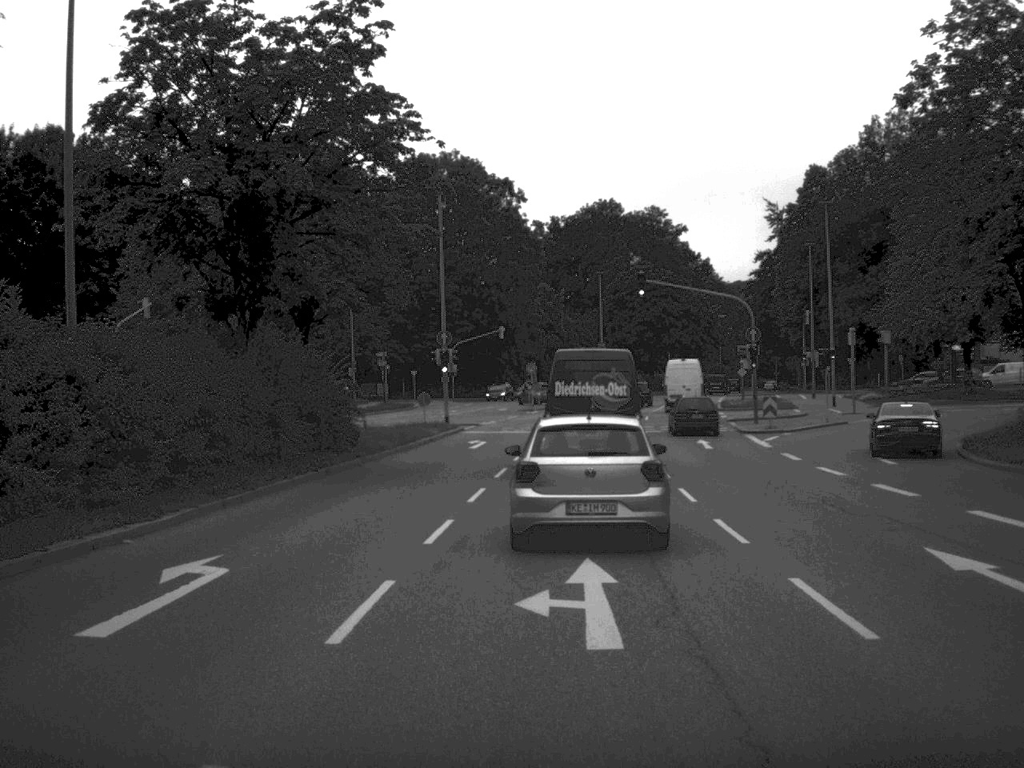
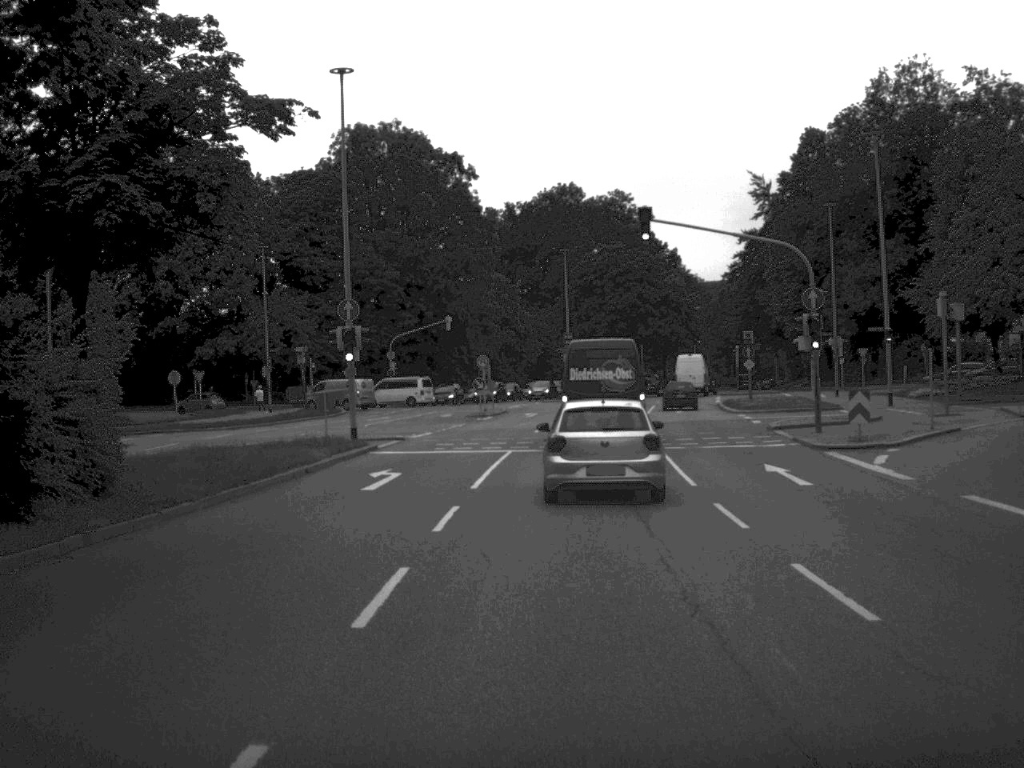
(+0.2, +17.3) m; +2°
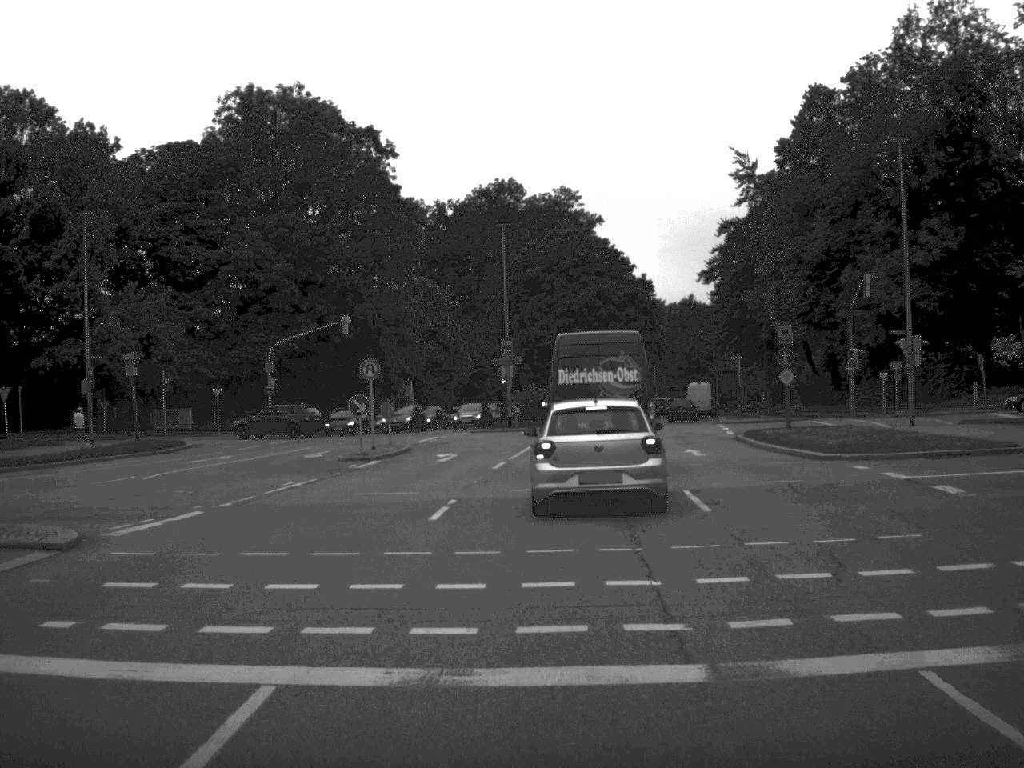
(+0.6, +23.3) m; +3°
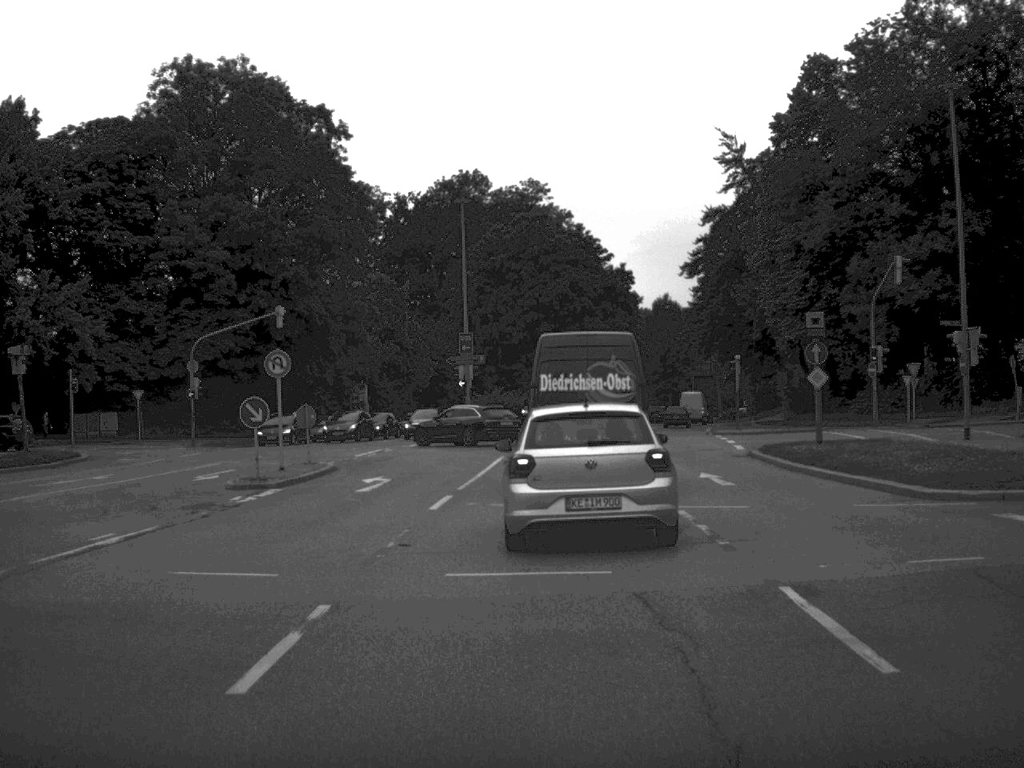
(+0.1, +9.3) m; +1°
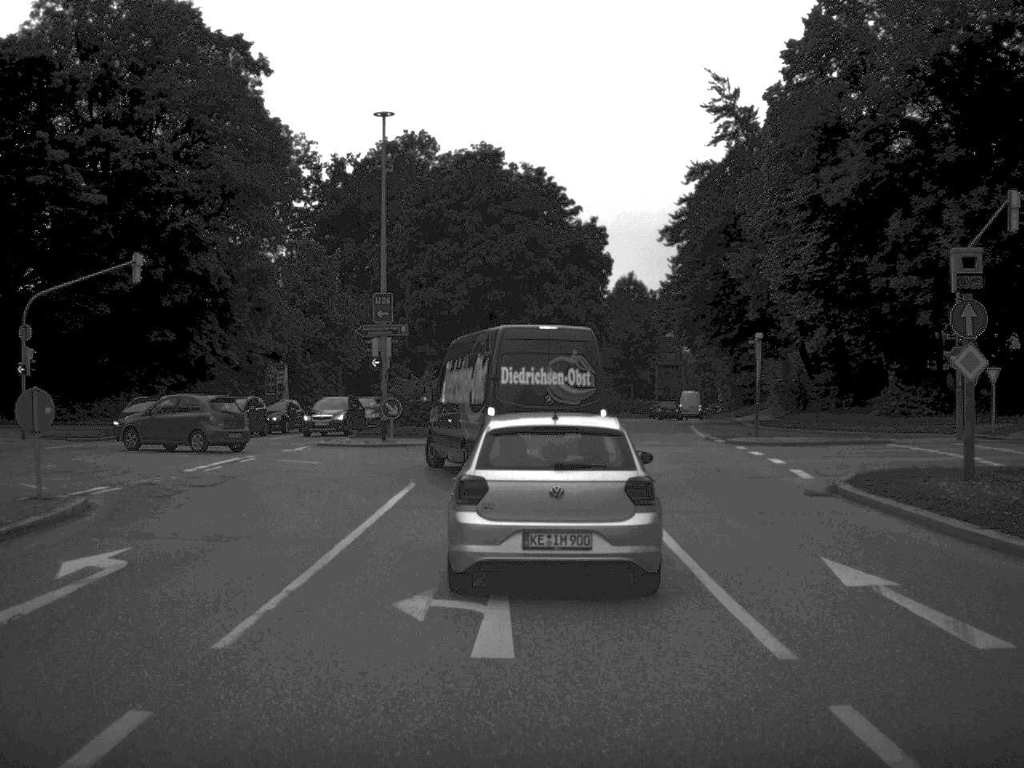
(+0.3, +15.0) m; +2°
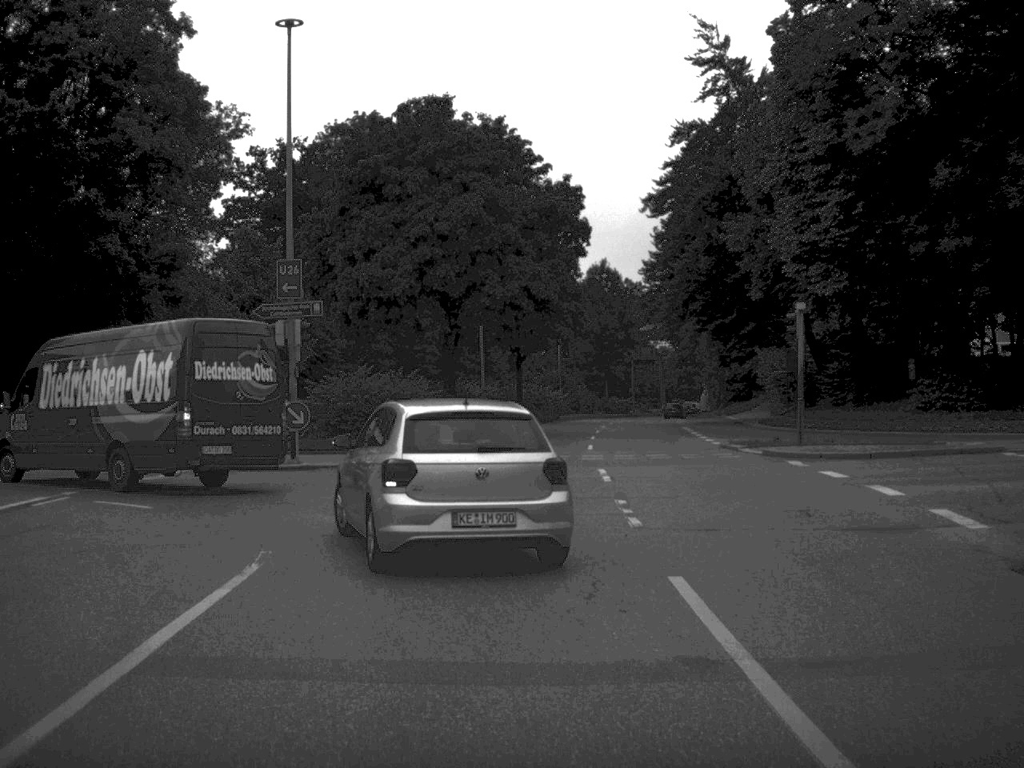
(+0.1, +10.4) m; +1°
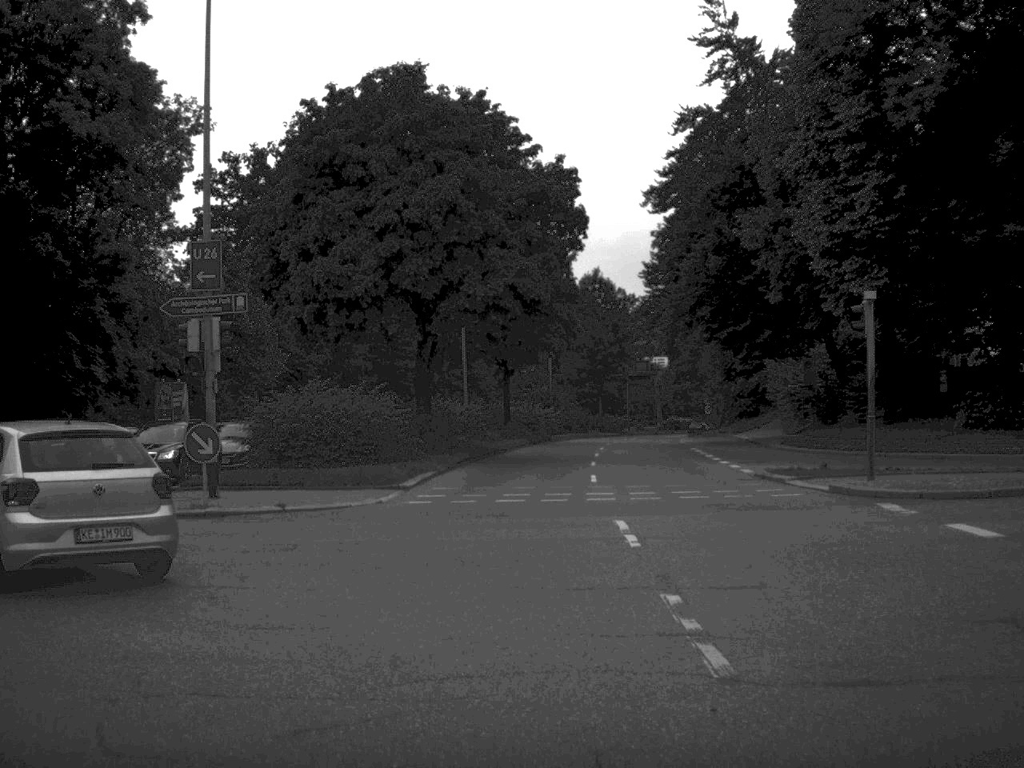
(0.0, +6.8) m; 0°
